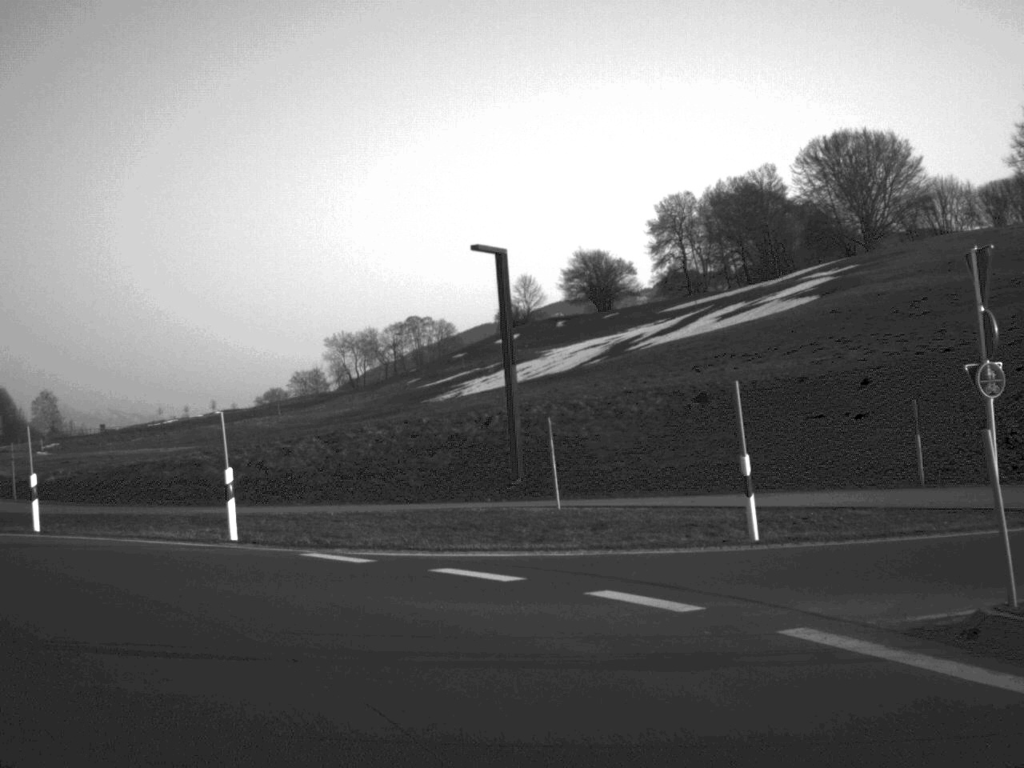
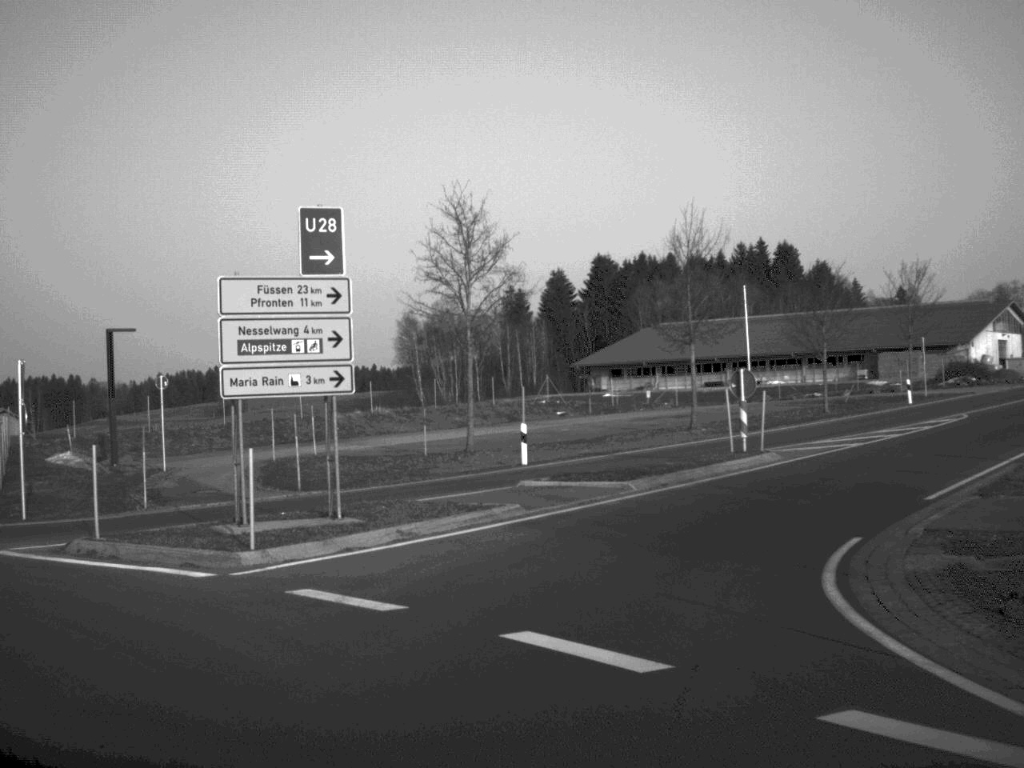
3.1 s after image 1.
(-12.7, +19.4) m; -55°
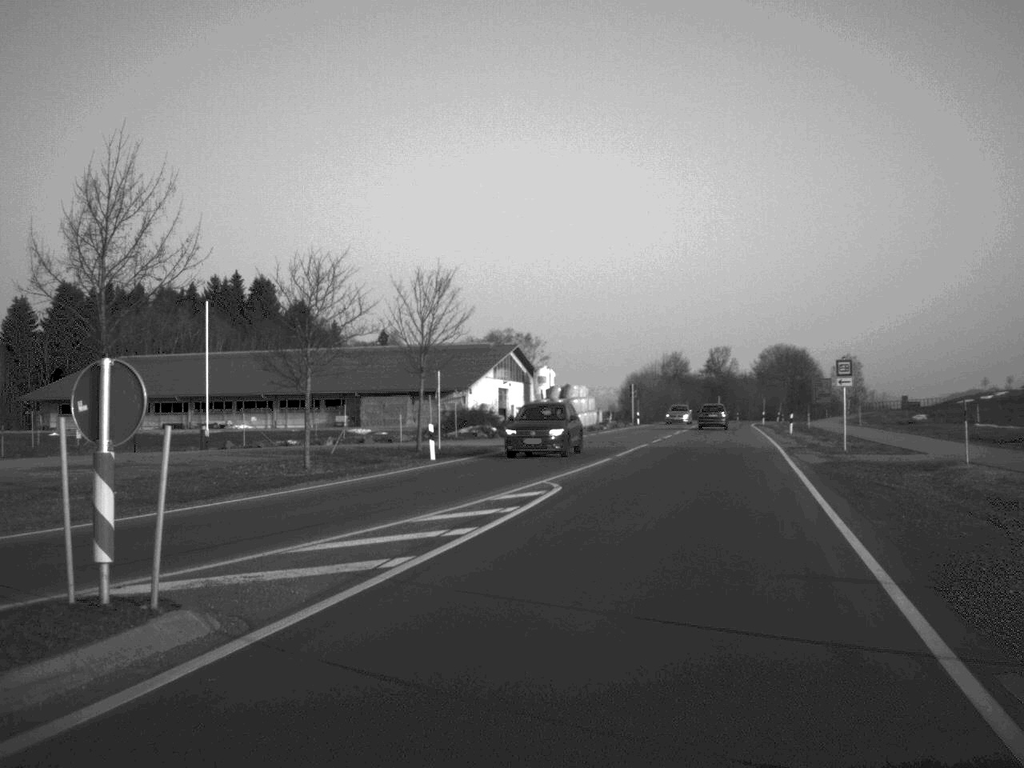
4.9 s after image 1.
(+3.2, +17.1) m; +24°
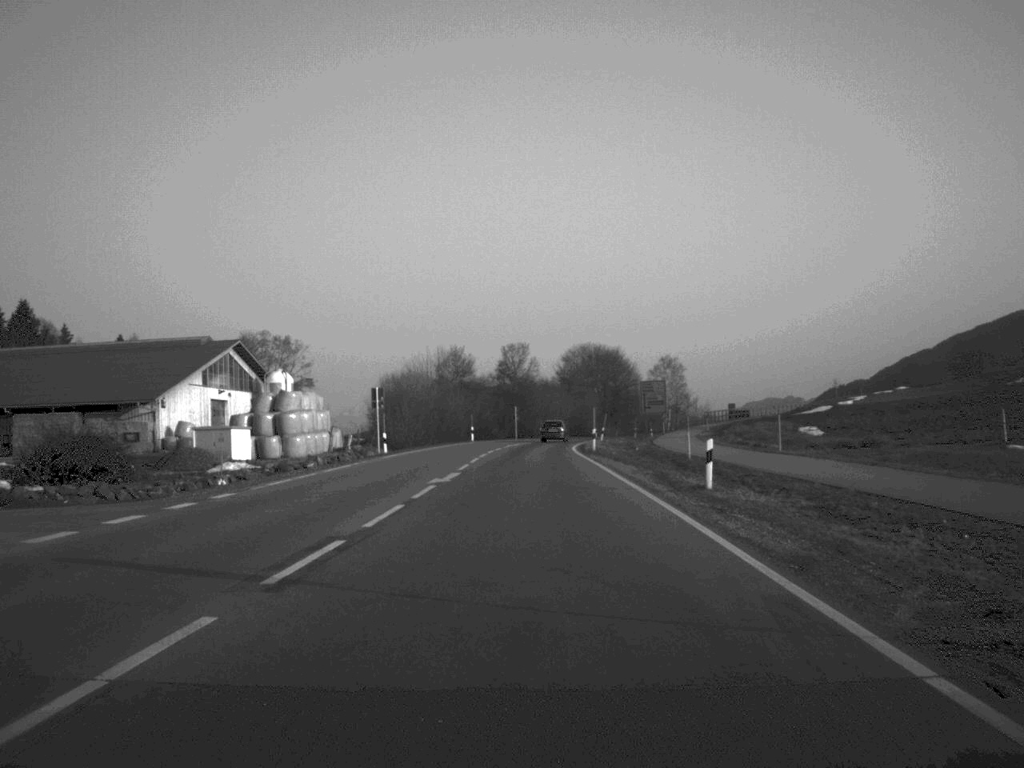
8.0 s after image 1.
(+4.8, +37.0) m; +9°
